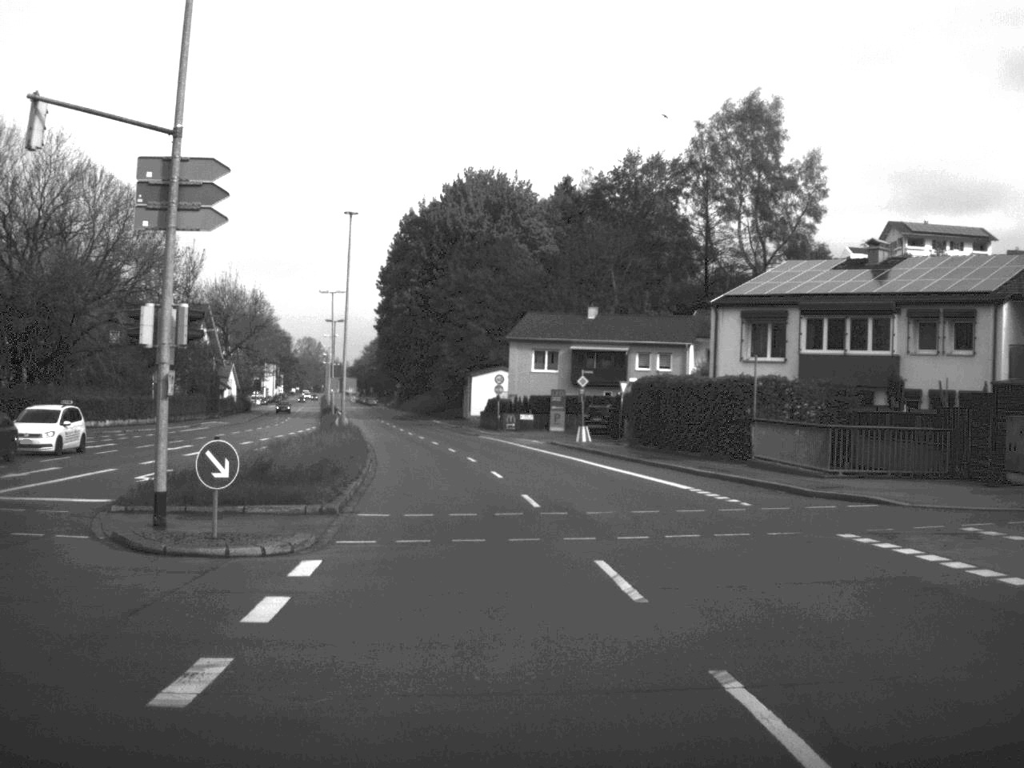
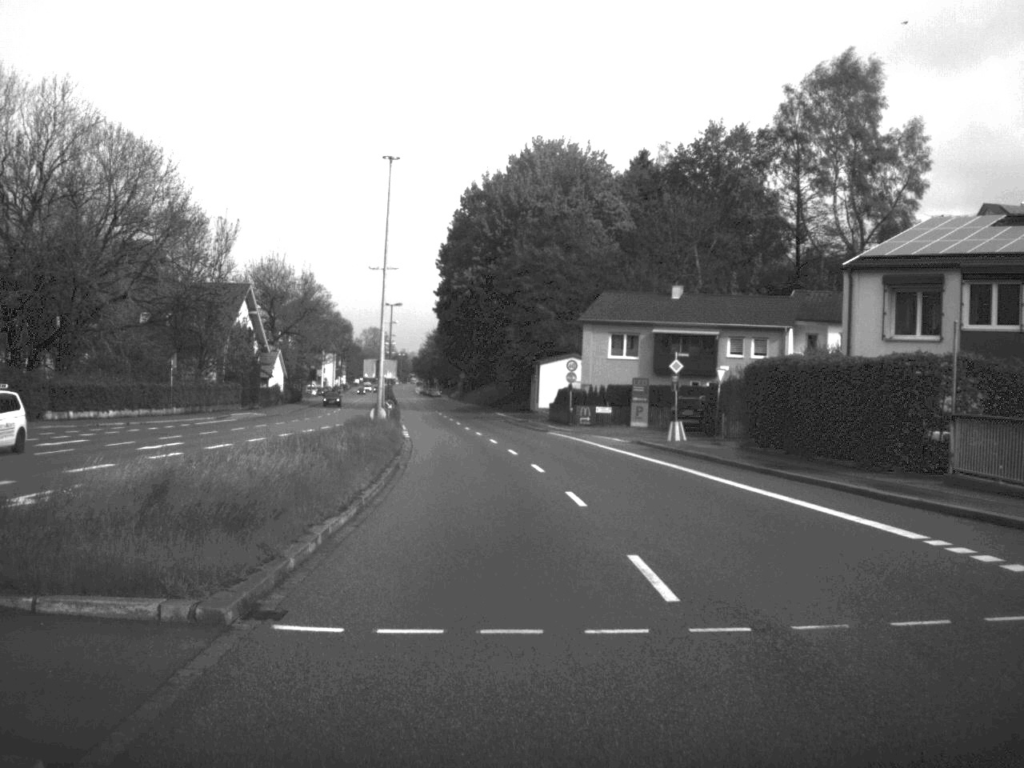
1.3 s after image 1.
(-0.3, +11.2) m; -3°
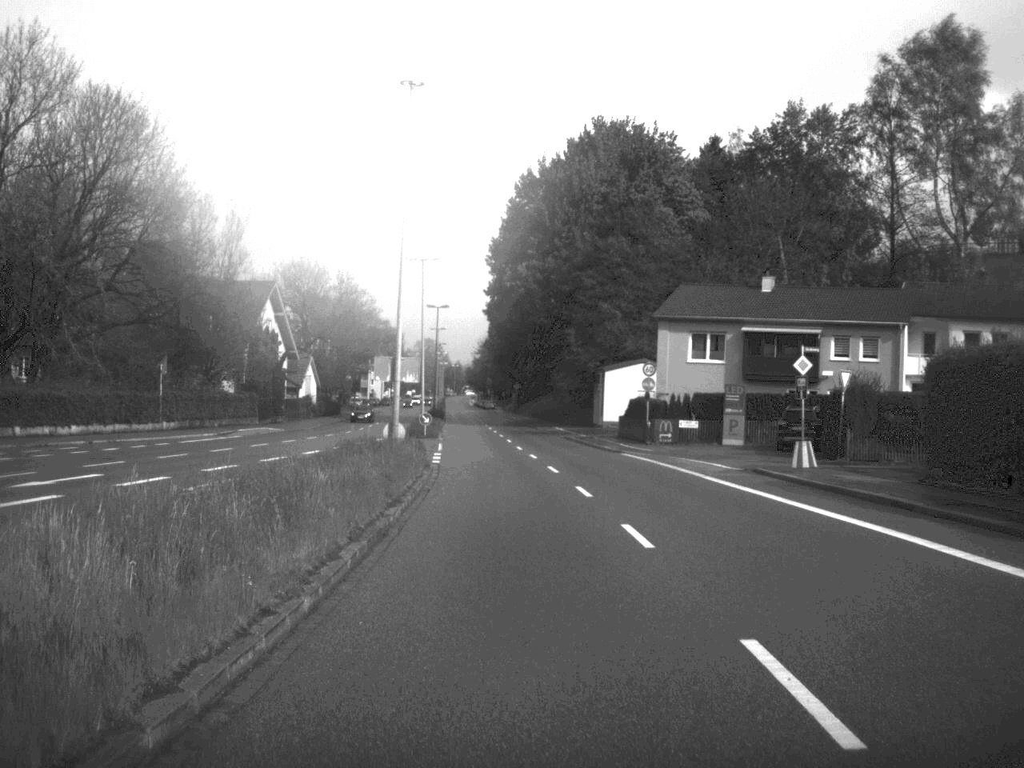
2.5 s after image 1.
(-0.3, +13.0) m; -3°
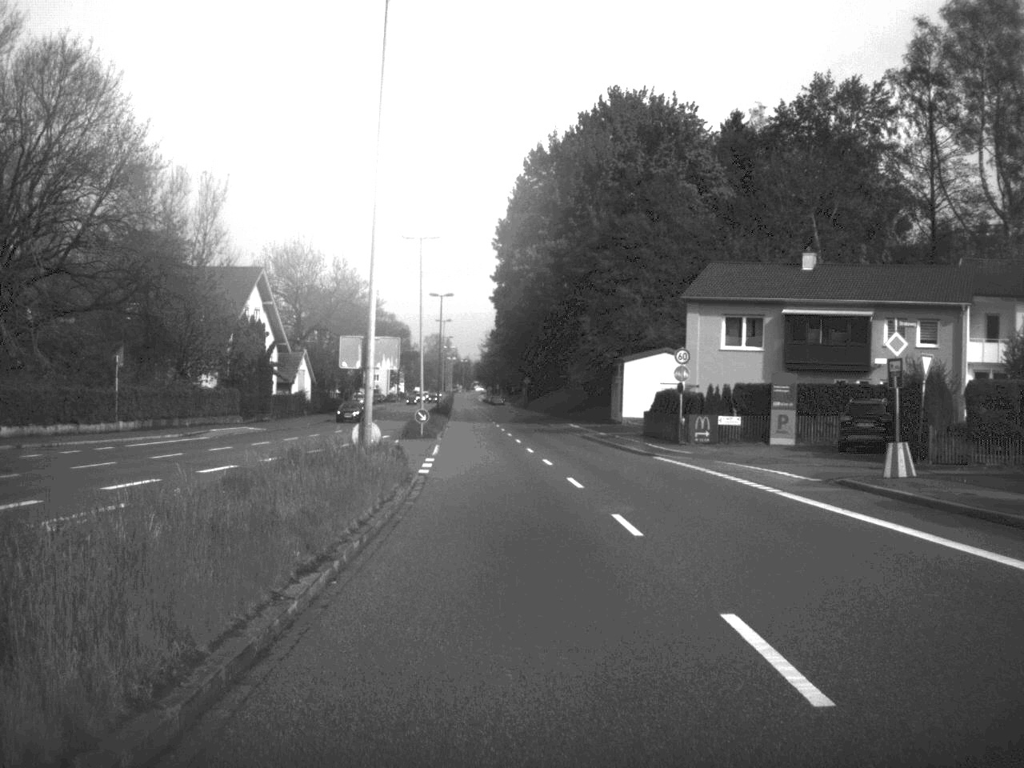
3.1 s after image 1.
(0.0, +8.1) m; 0°
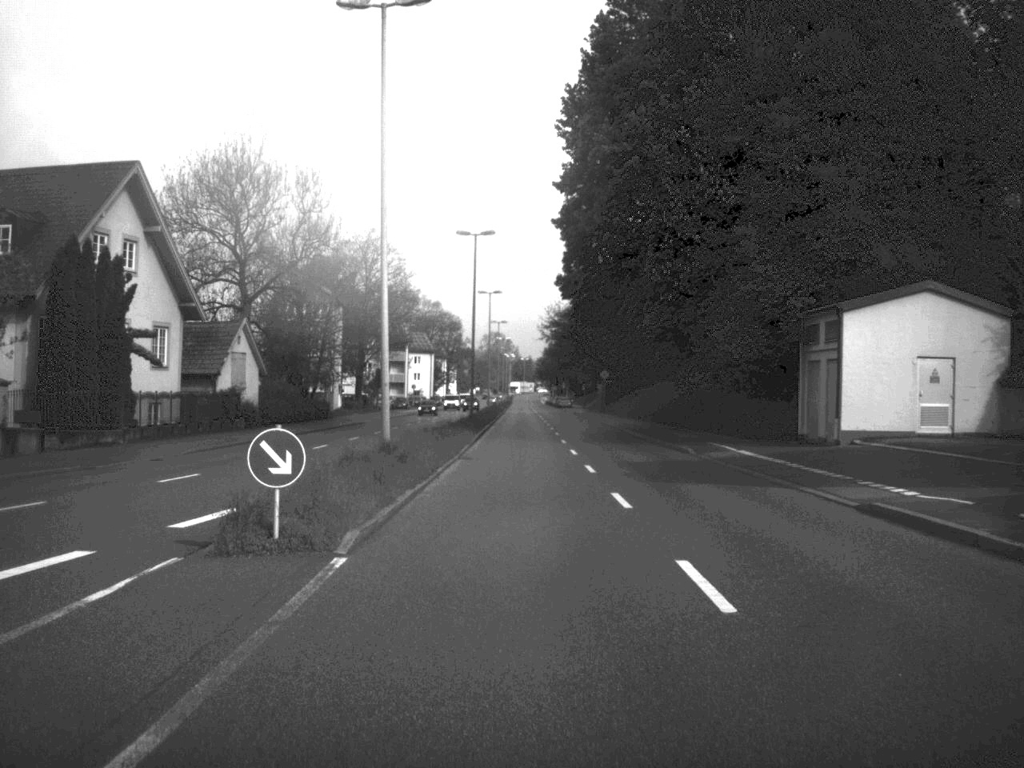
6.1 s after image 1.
(-1.2, +41.4) m; -3°
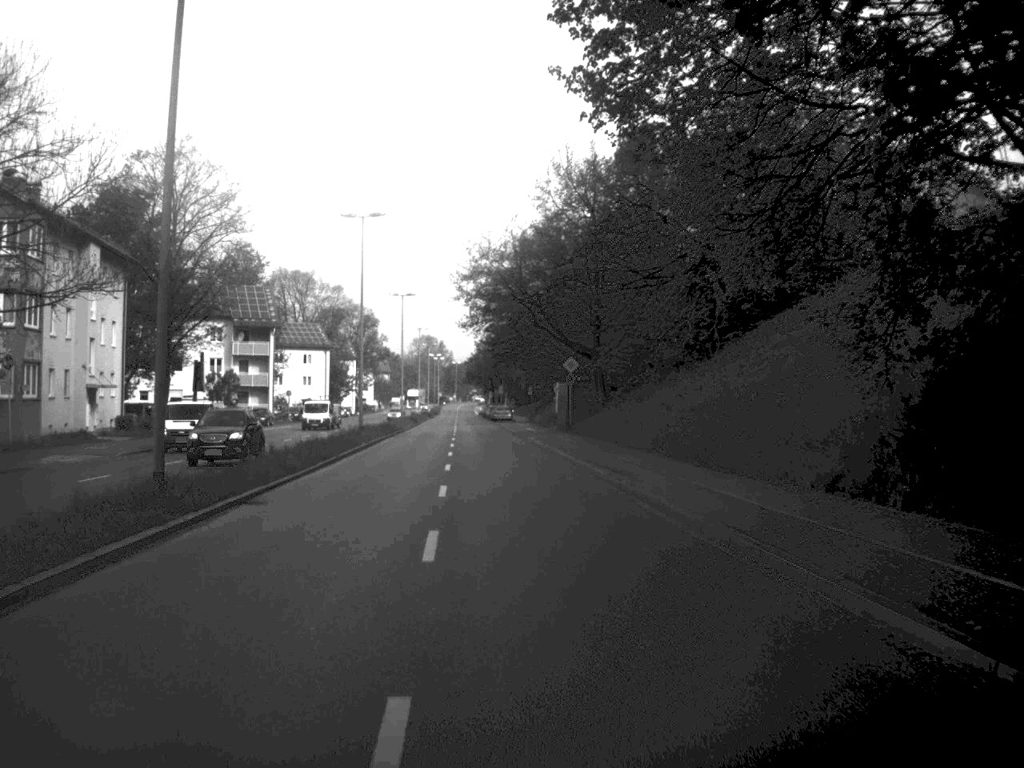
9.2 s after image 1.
(+1.6, +49.7) m; +2°
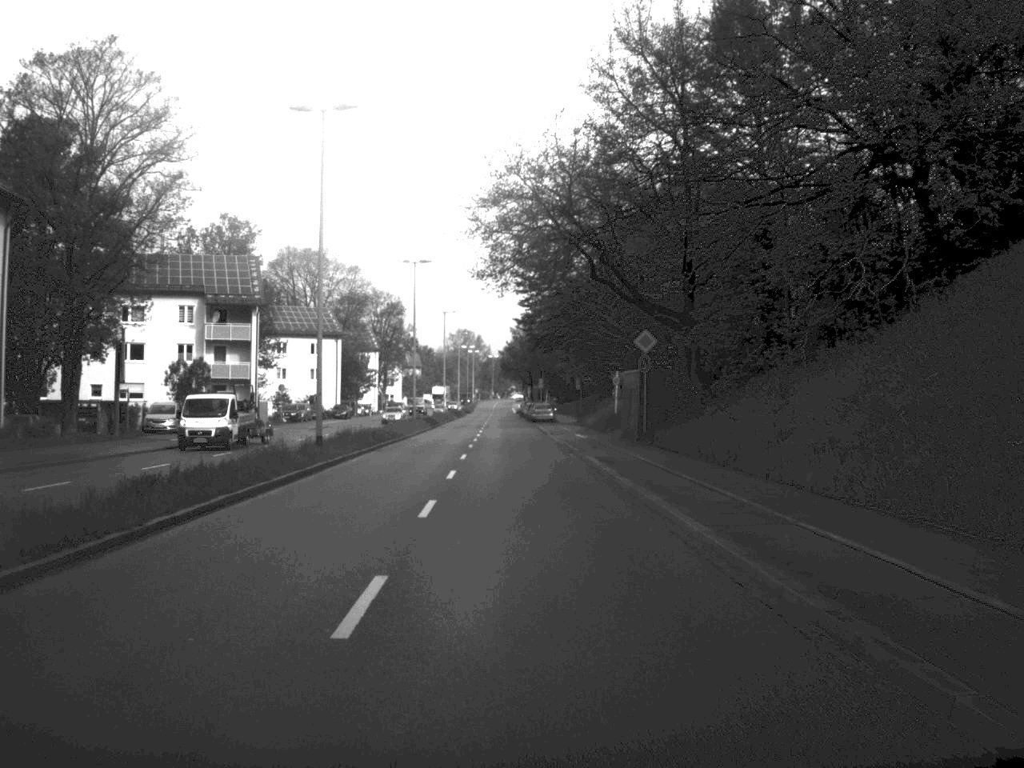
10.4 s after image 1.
(-0.3, +21.9) m; -2°
